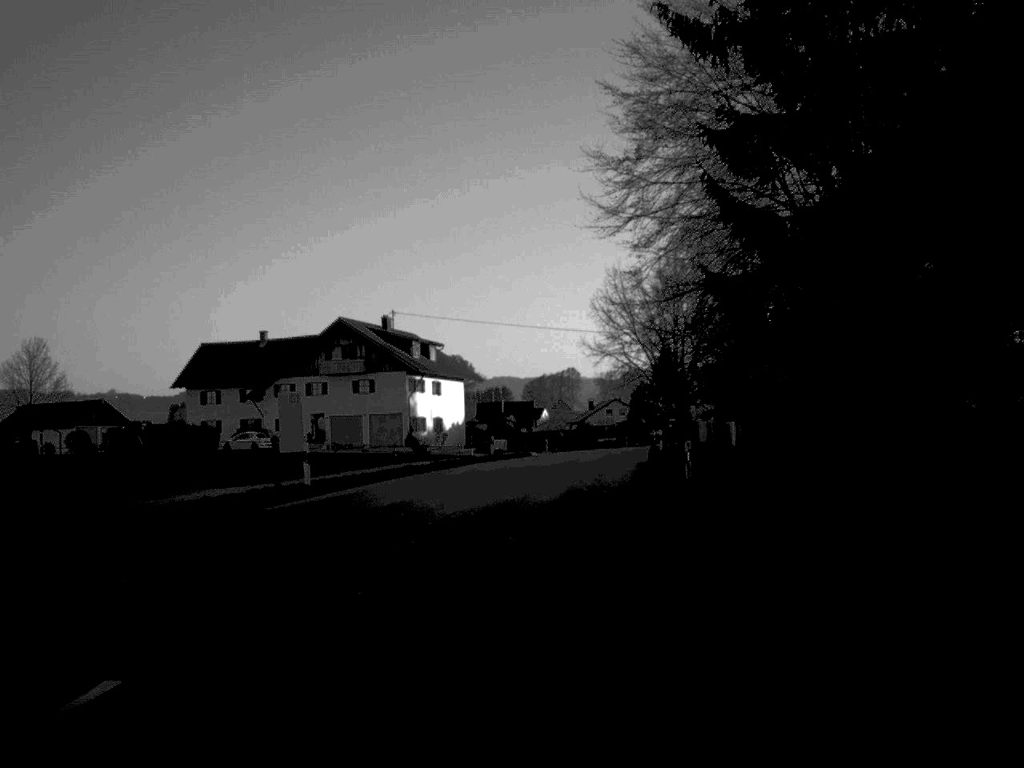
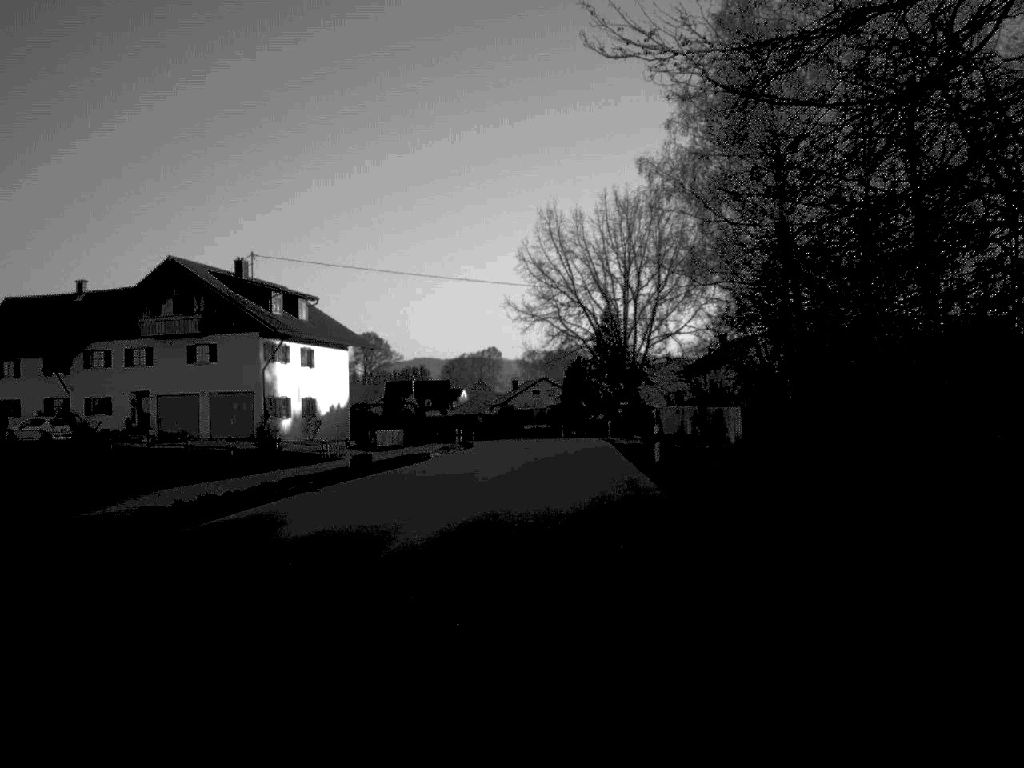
(+0.9, +28.4) m; +3°
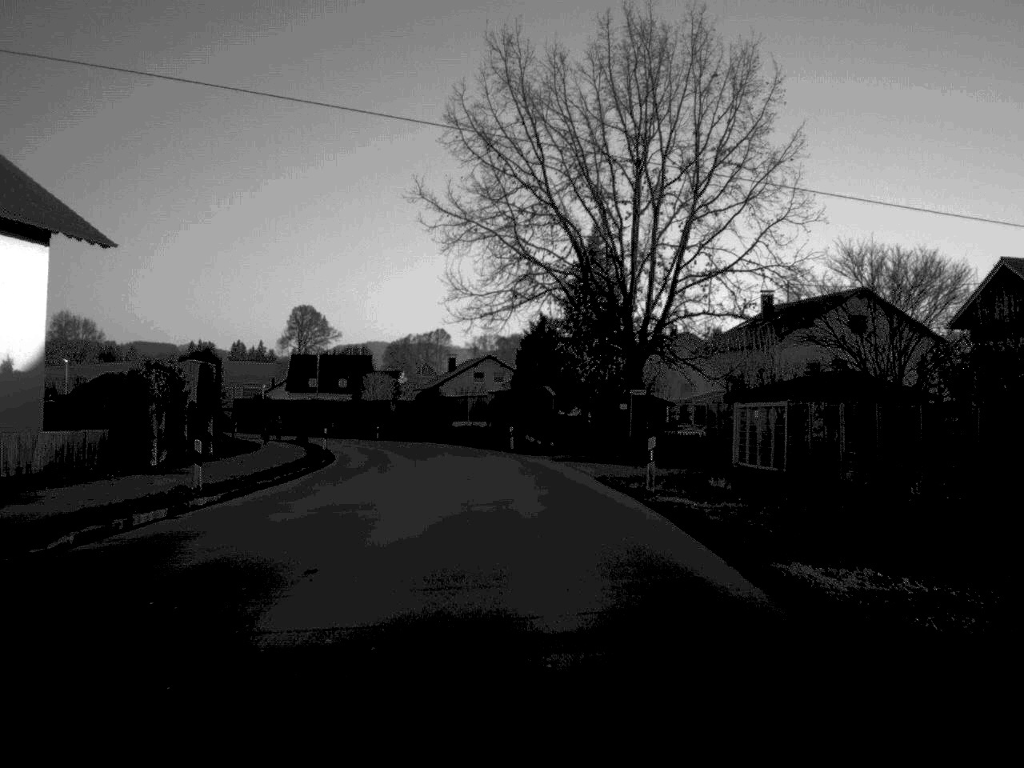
(+1.3, +46.4) m; +2°
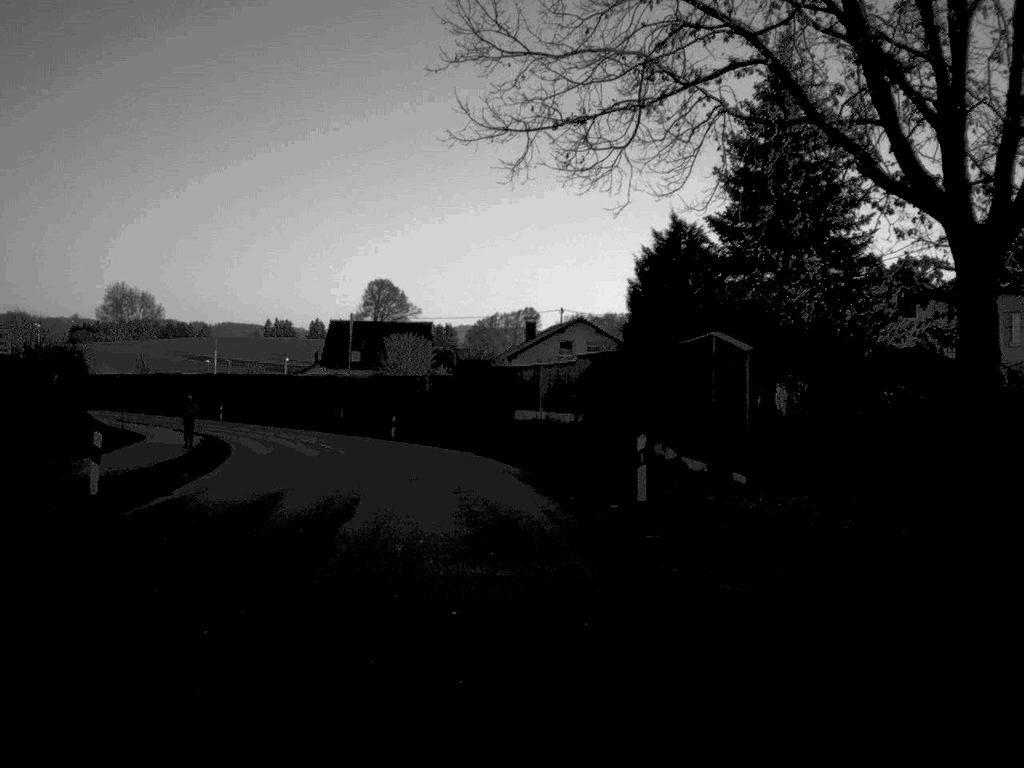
(-0.9, +36.8) m; -4°
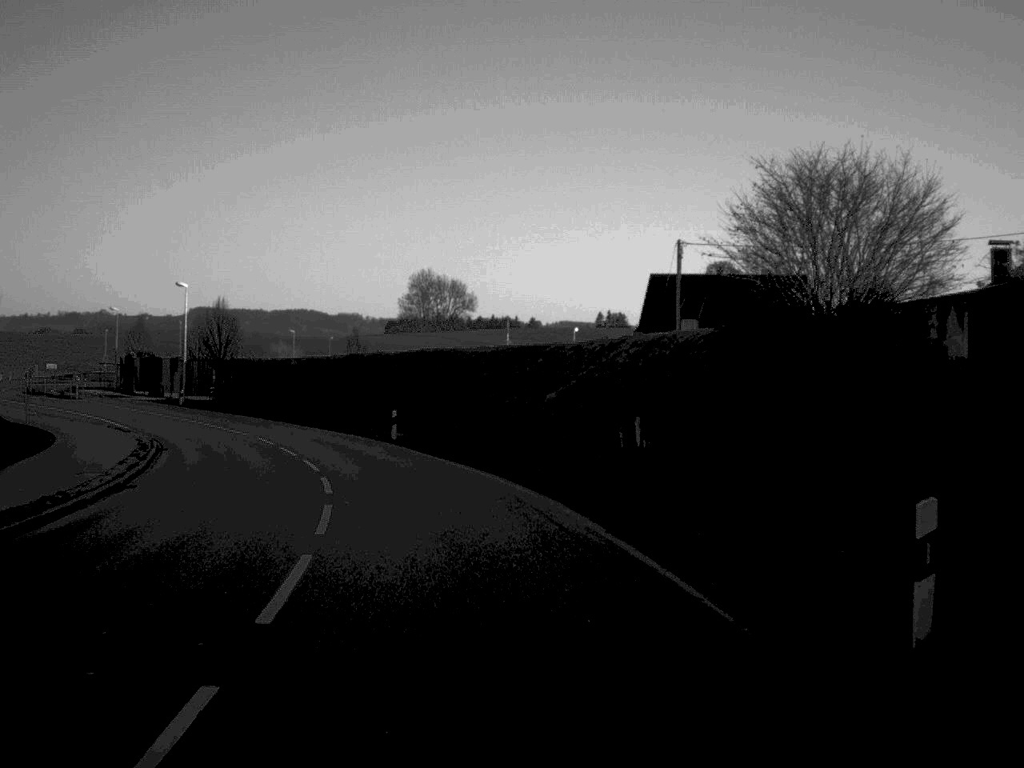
(-5.8, +47.6) m; -15°
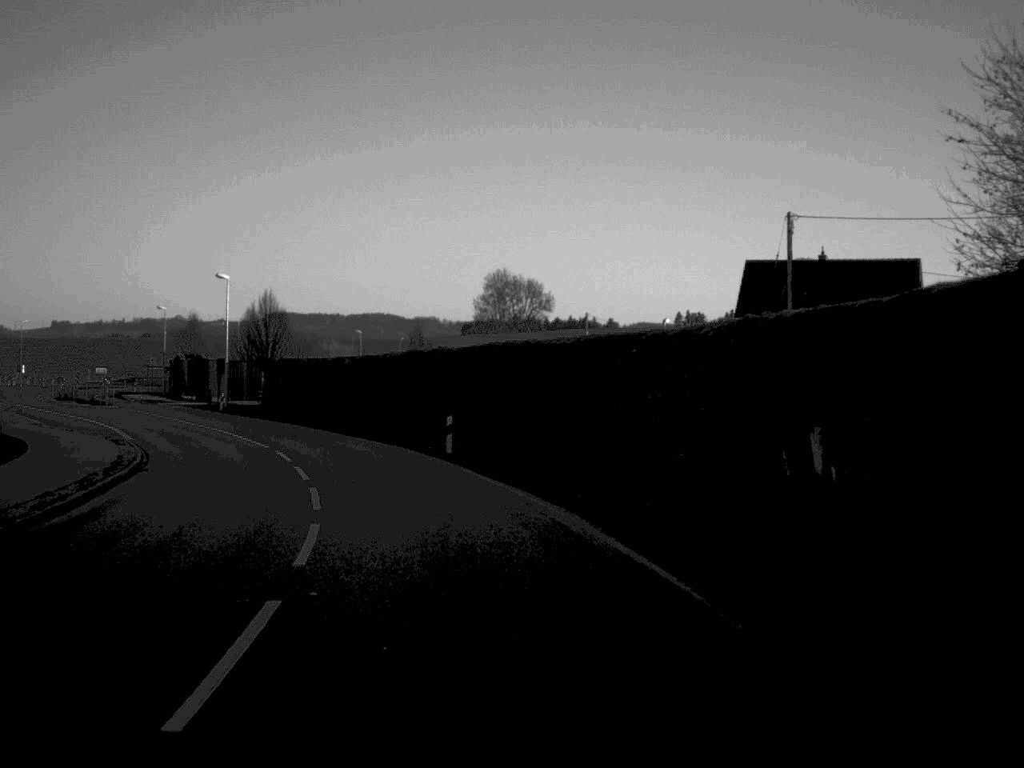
(-0.3, +9.0) m; -3°
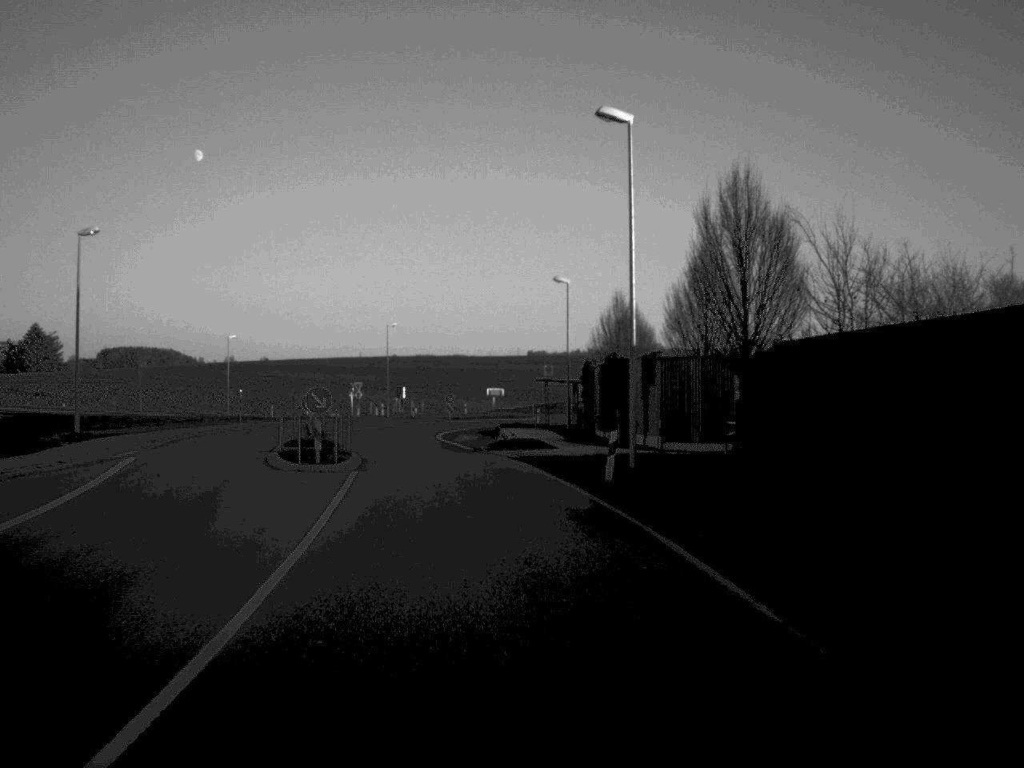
(-9.0, +46.2) m; -21°
